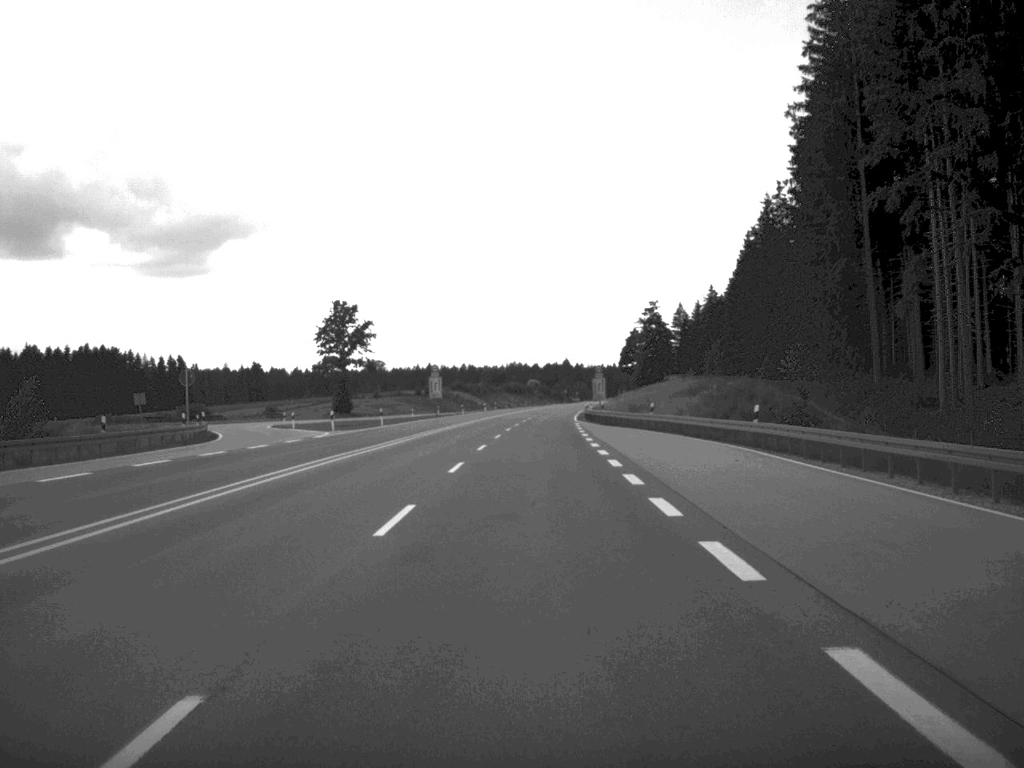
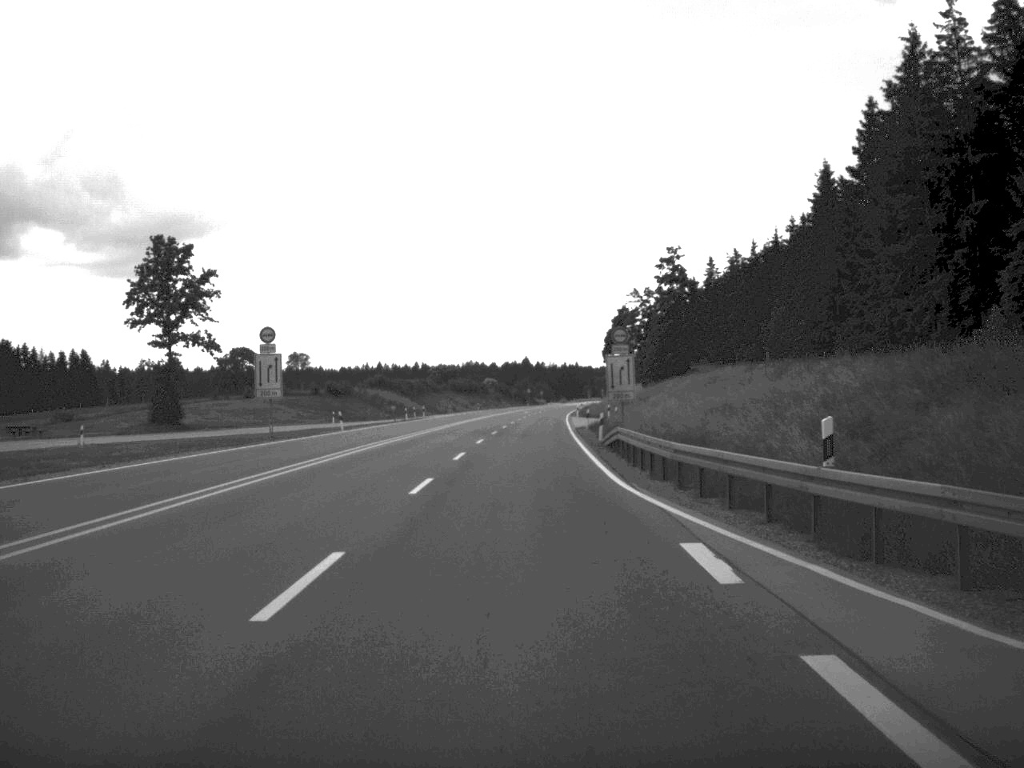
(+0.9, +65.1) m; +2°
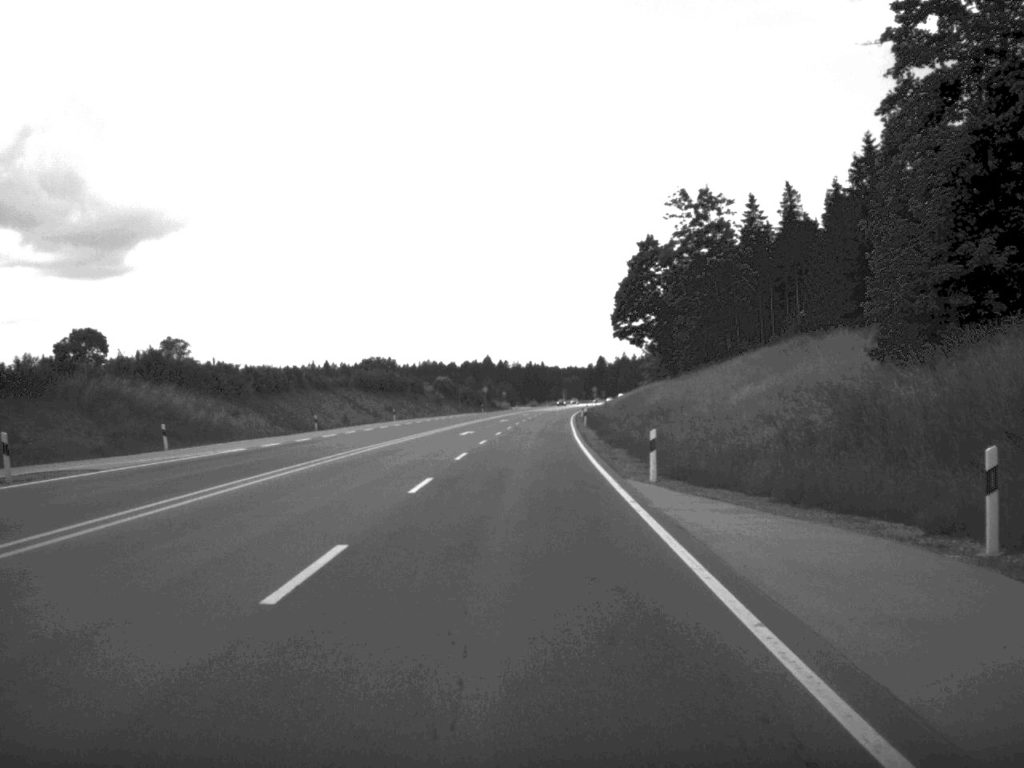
(+0.9, +82.6) m; +1°
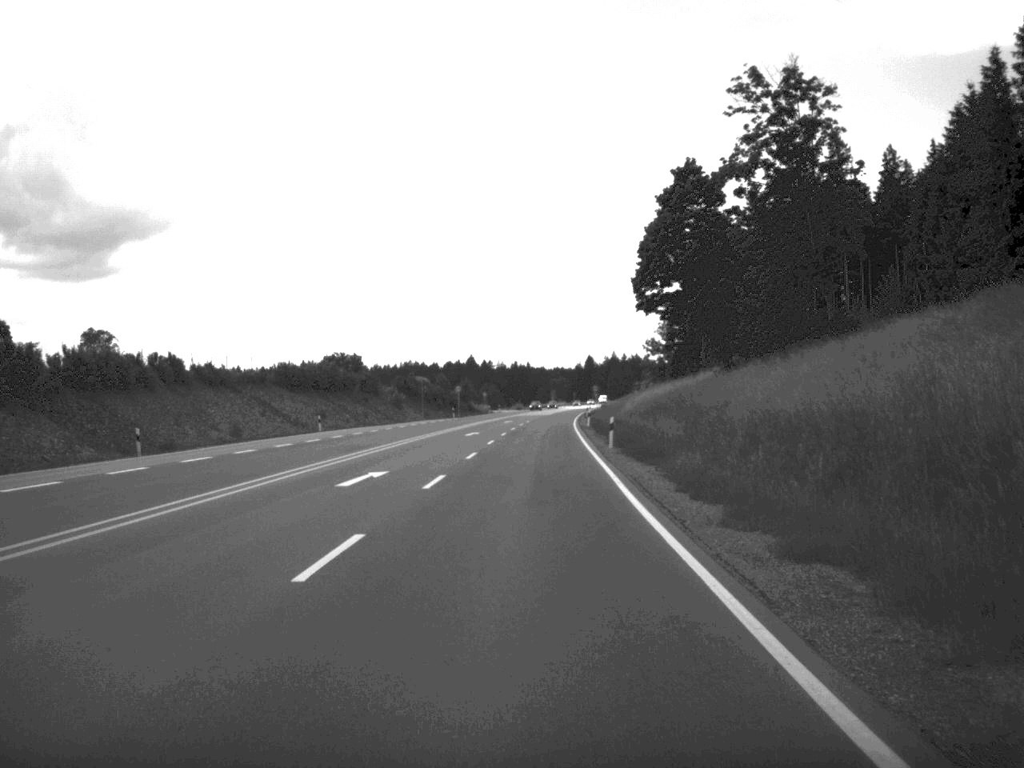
(+0.2, +34.4) m; +1°
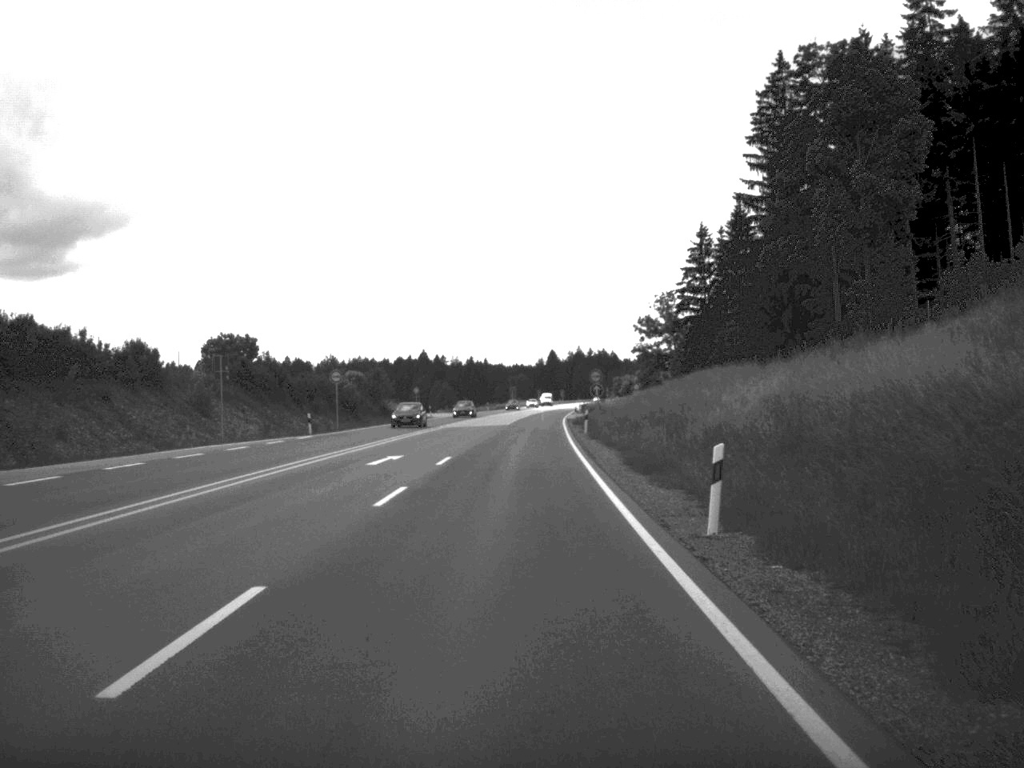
(+1.1, +63.9) m; +2°
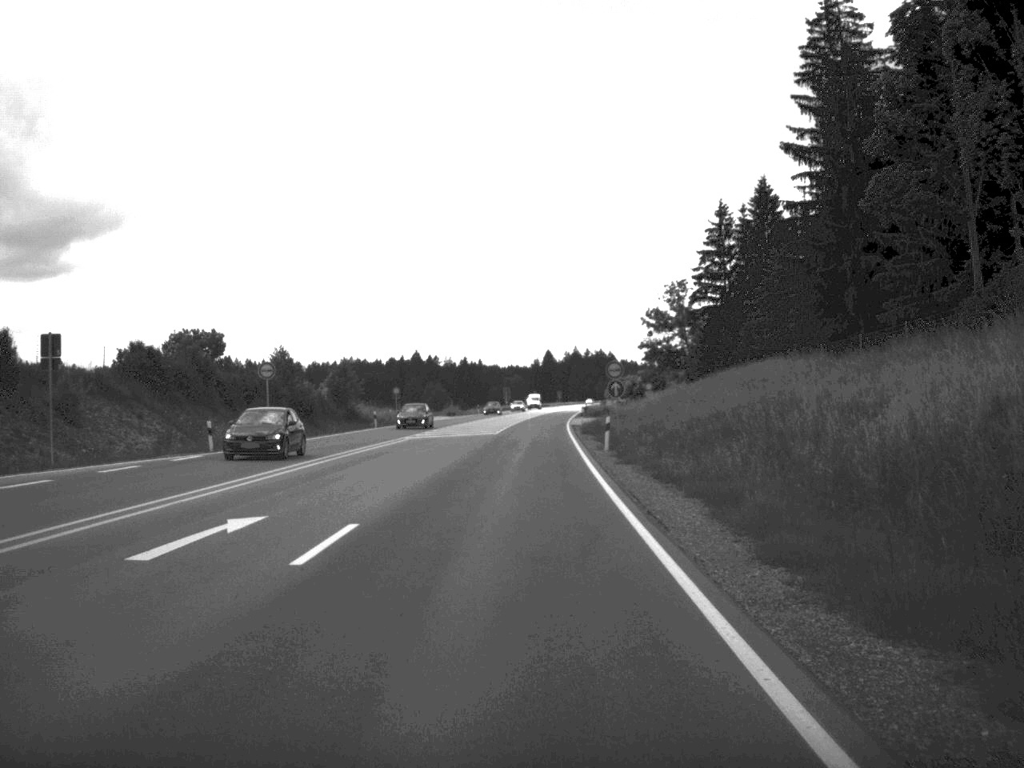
(0.0, +18.3) m; 0°
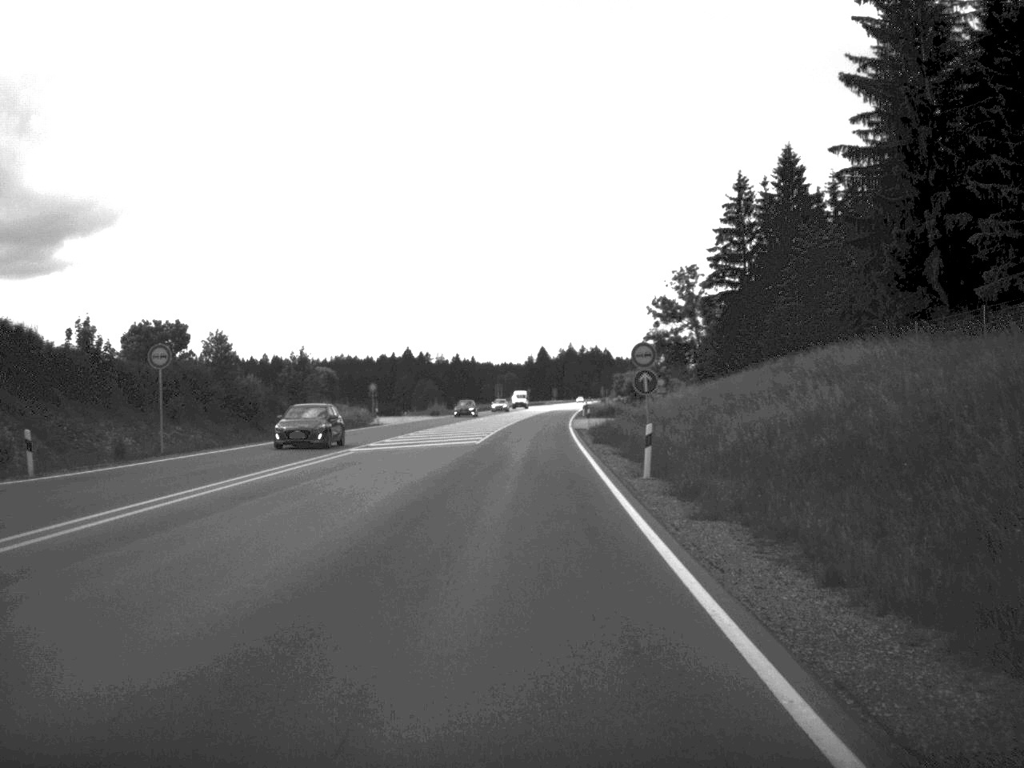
(0.0, +15.3) m; 0°
